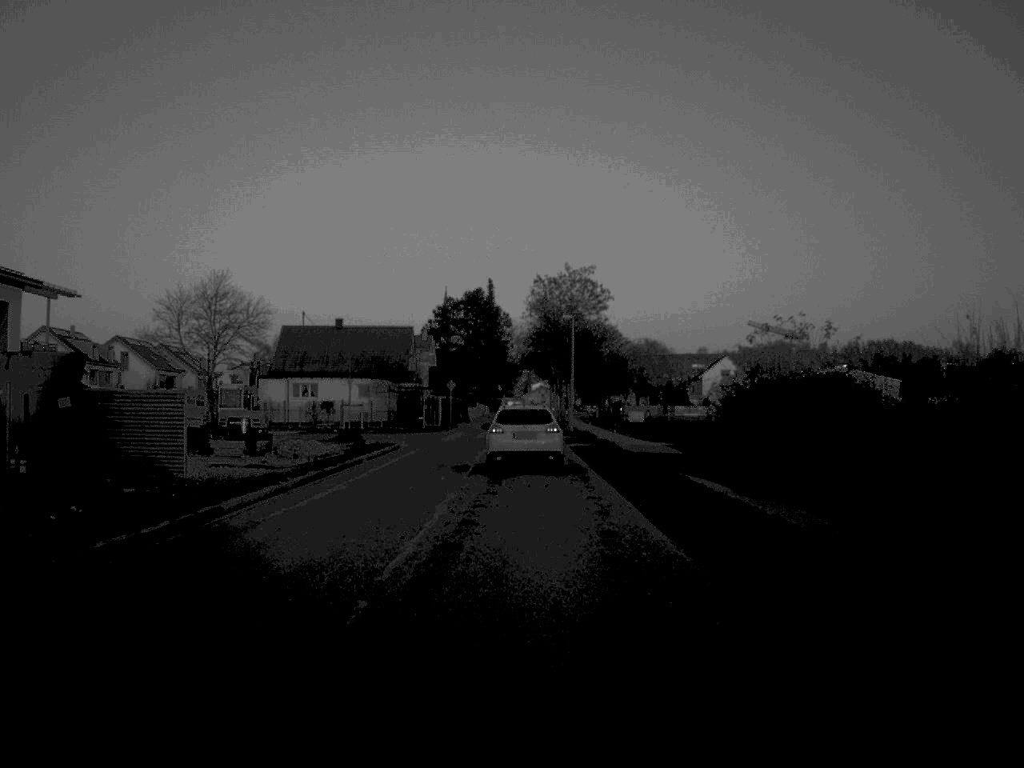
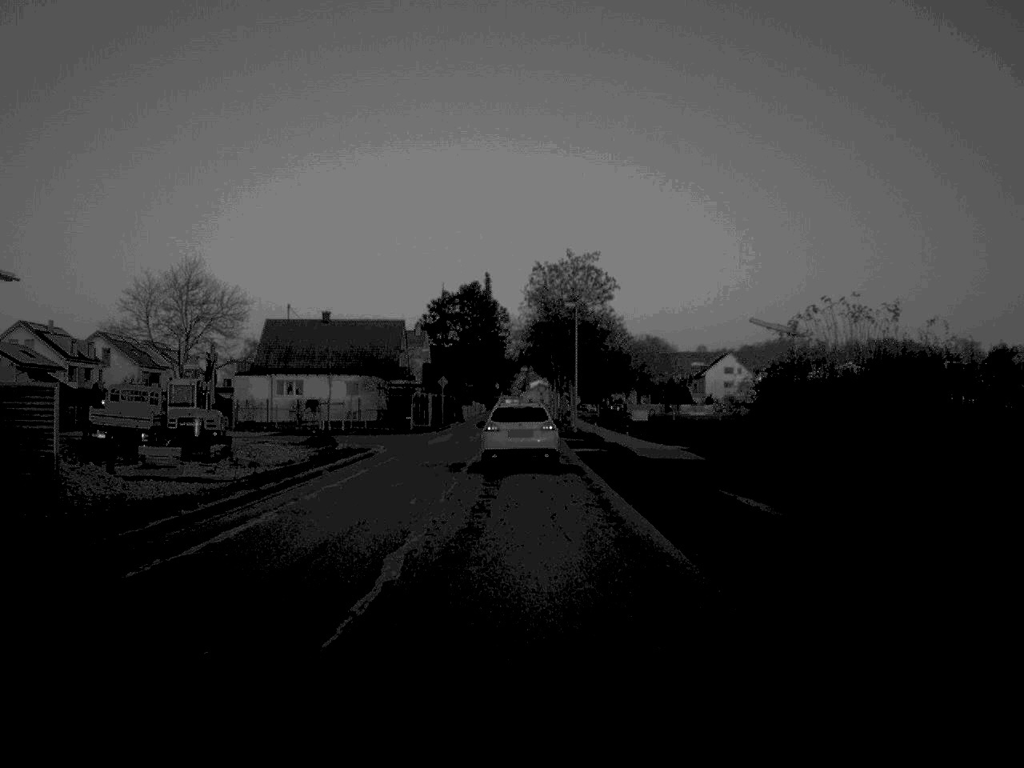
(0.0, +6.8) m; 0°
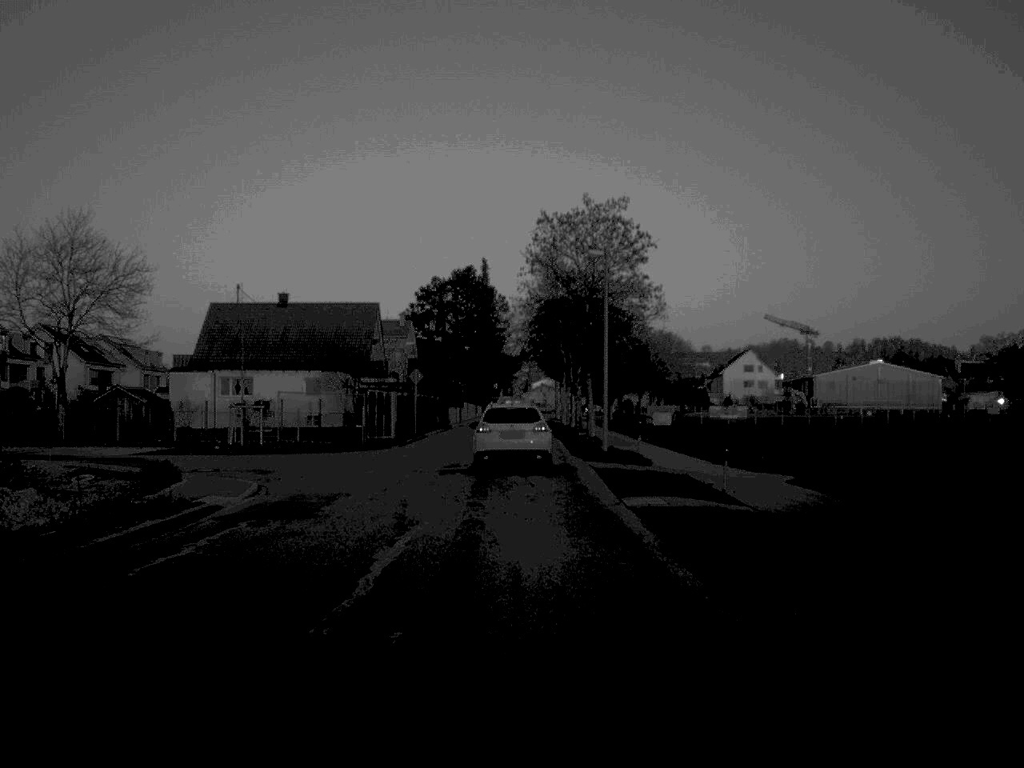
(0.0, +20.7) m; 0°
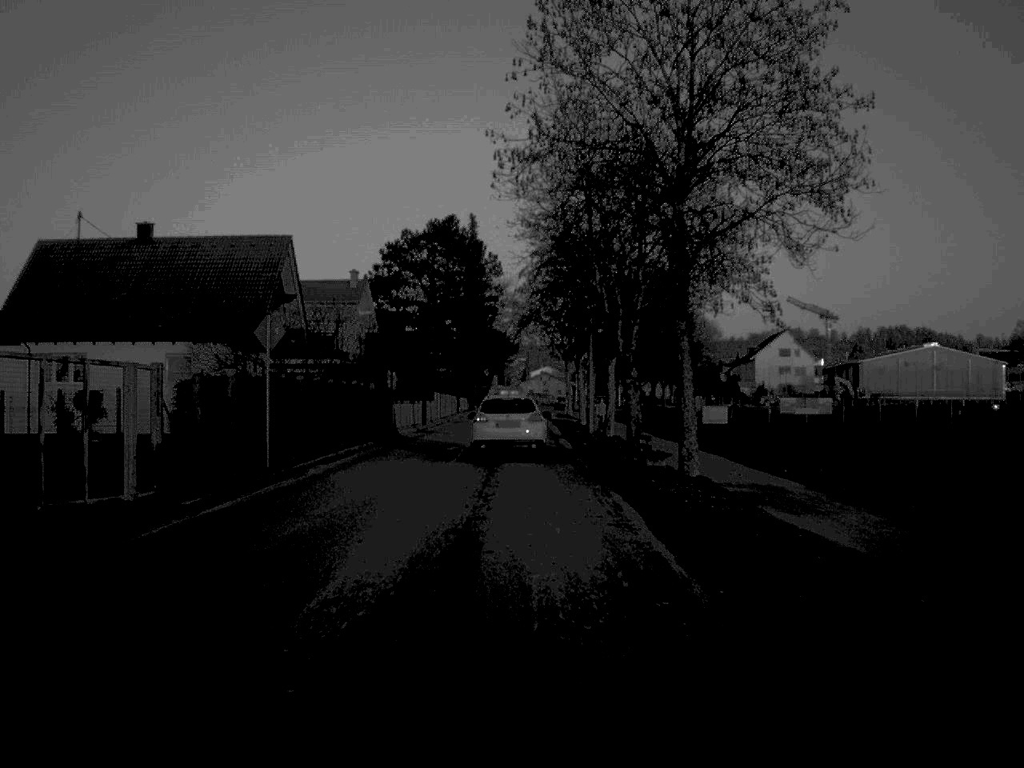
(-0.1, +33.8) m; 0°
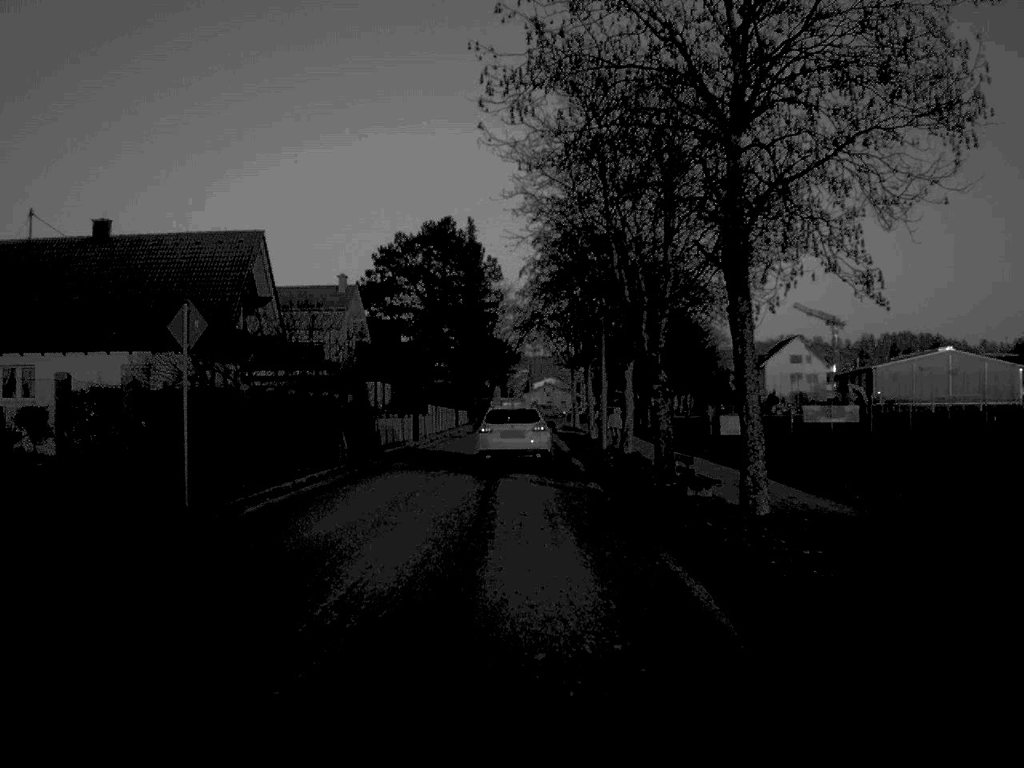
(0.0, +6.3) m; 0°
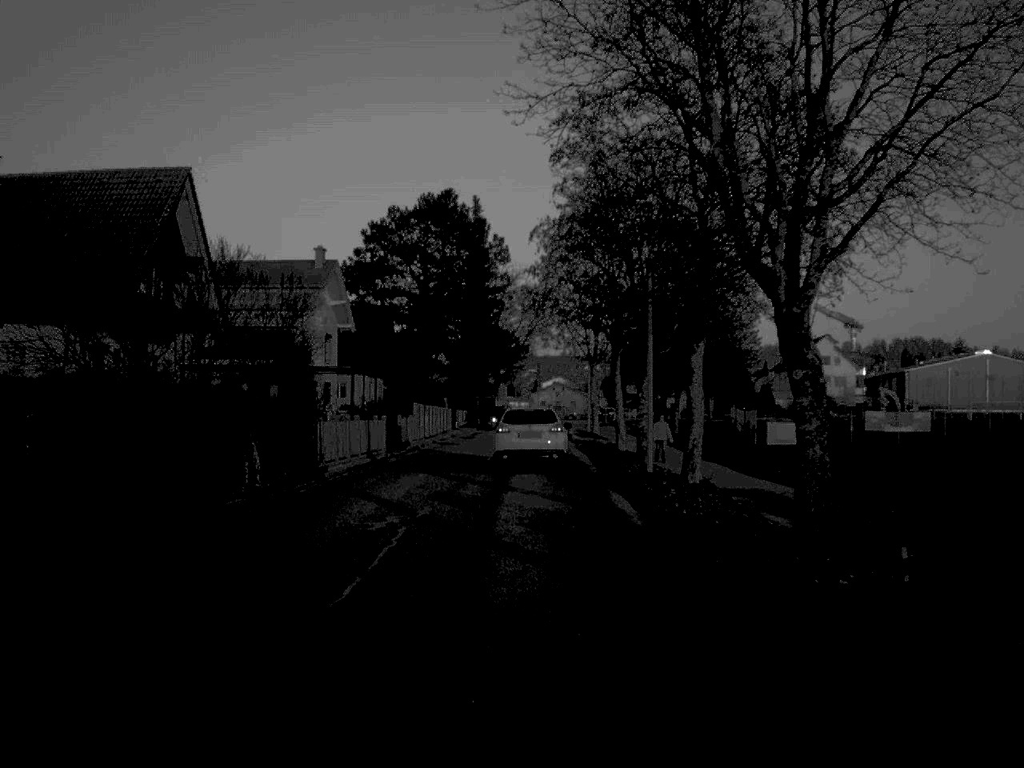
(0.0, +13.0) m; 0°
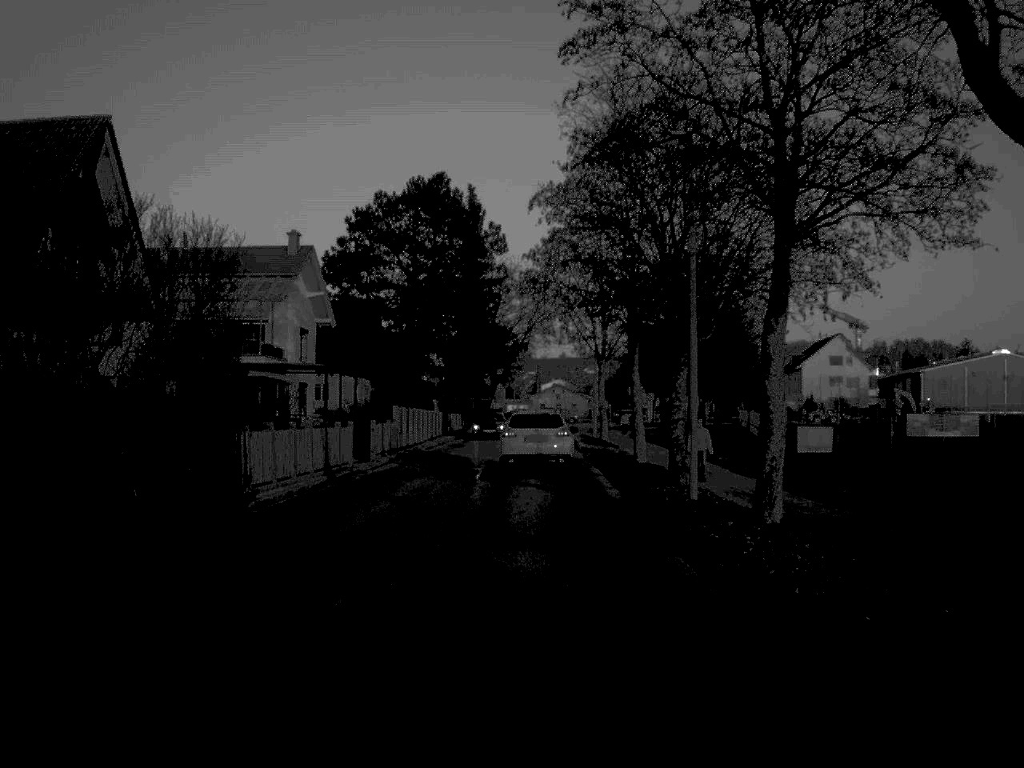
(0.0, +7.7) m; 0°
